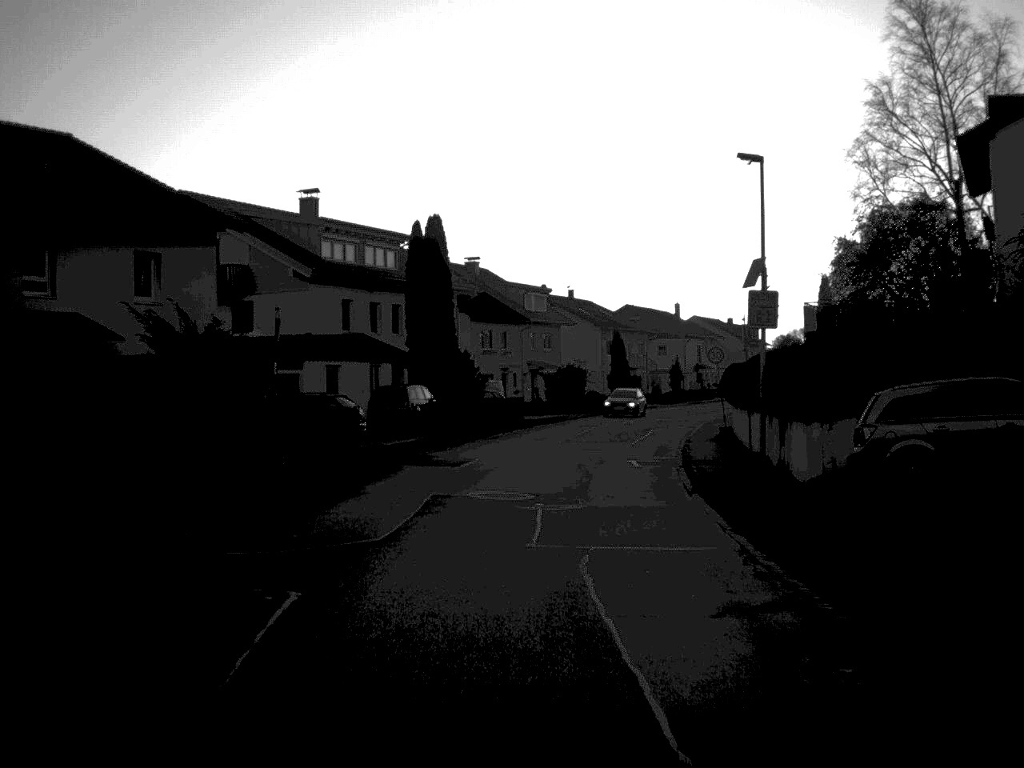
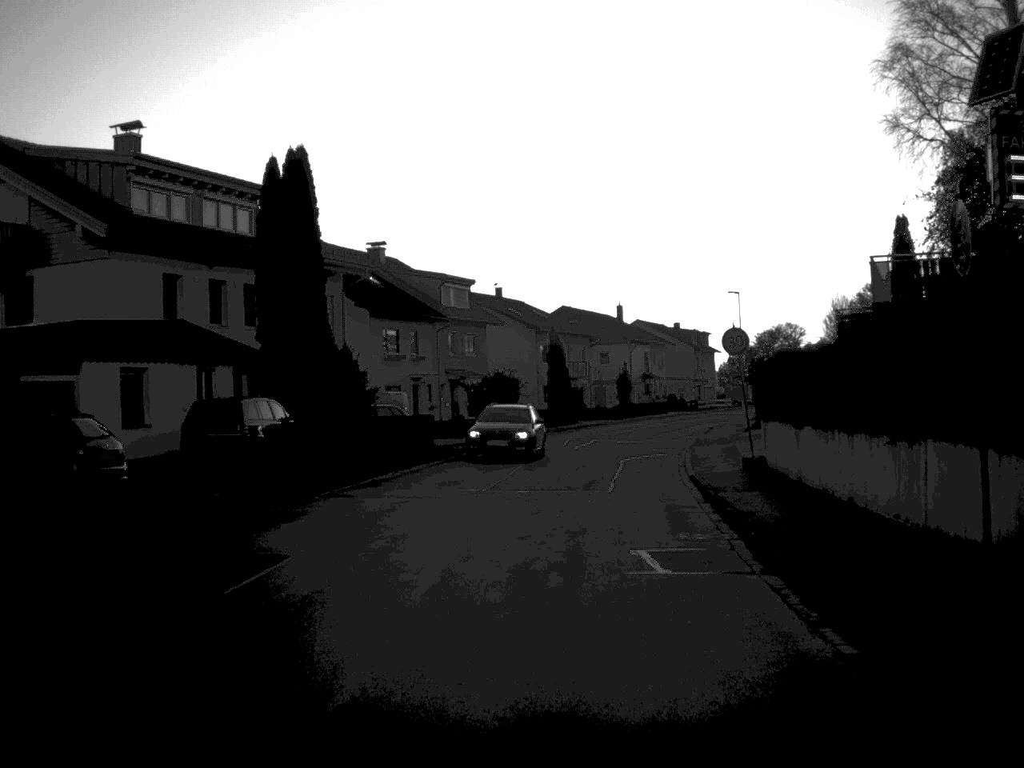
(+0.4, +16.6) m; +3°
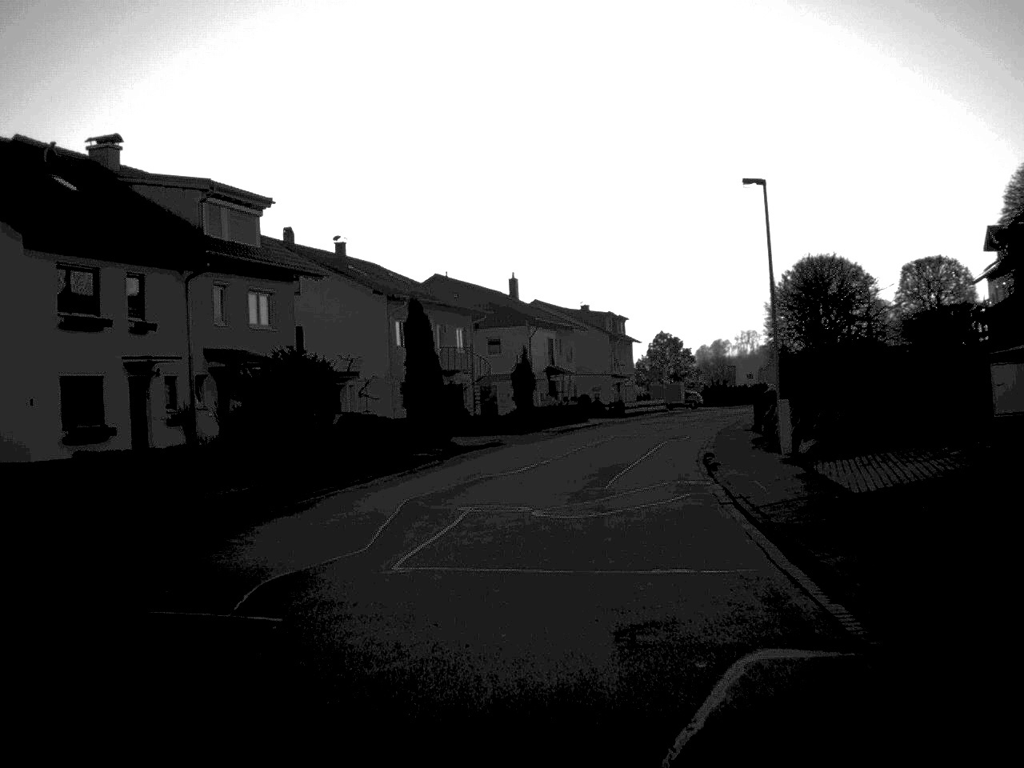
(+1.6, +29.6) m; +5°
